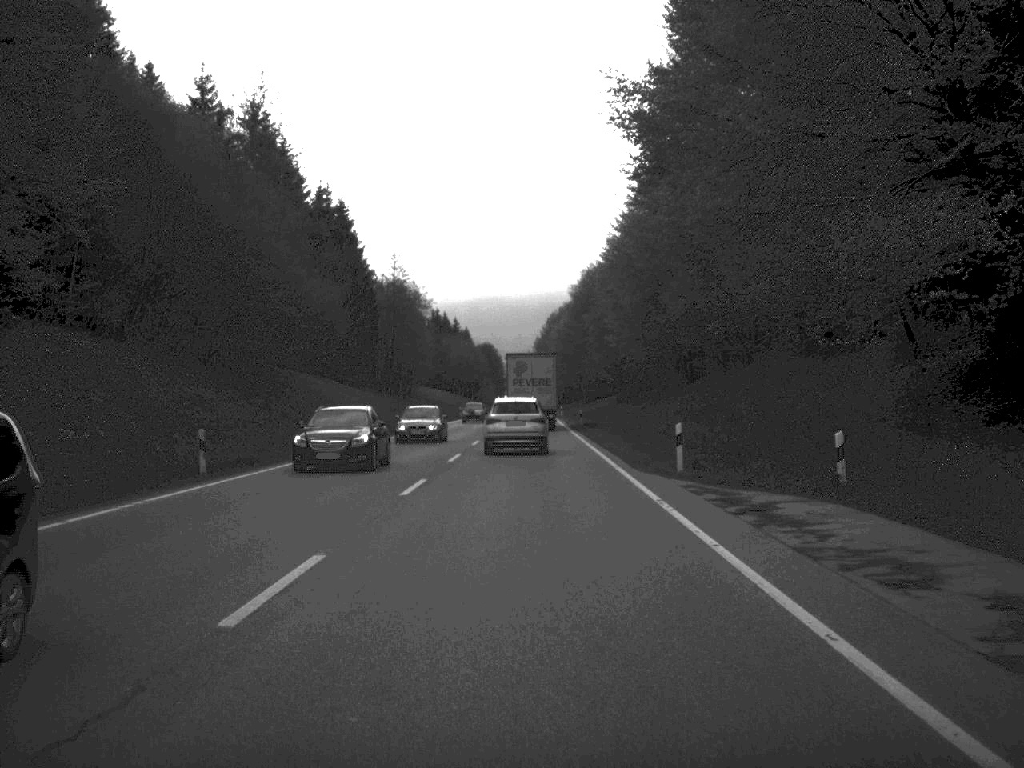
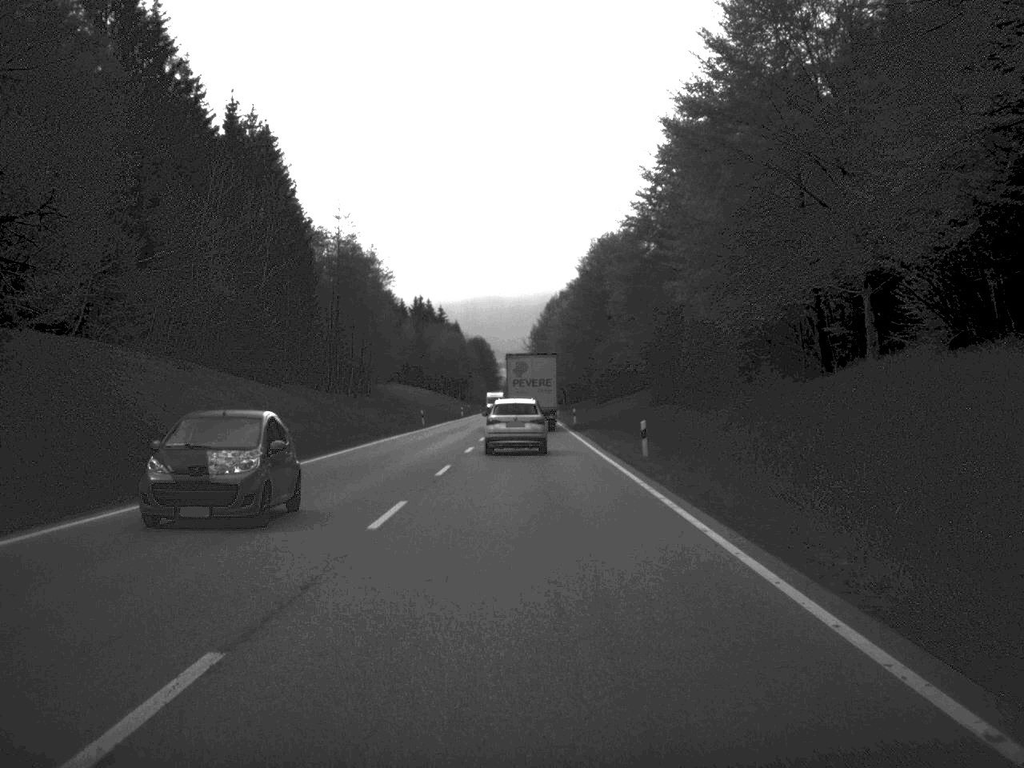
(0.0, +41.2) m; 0°
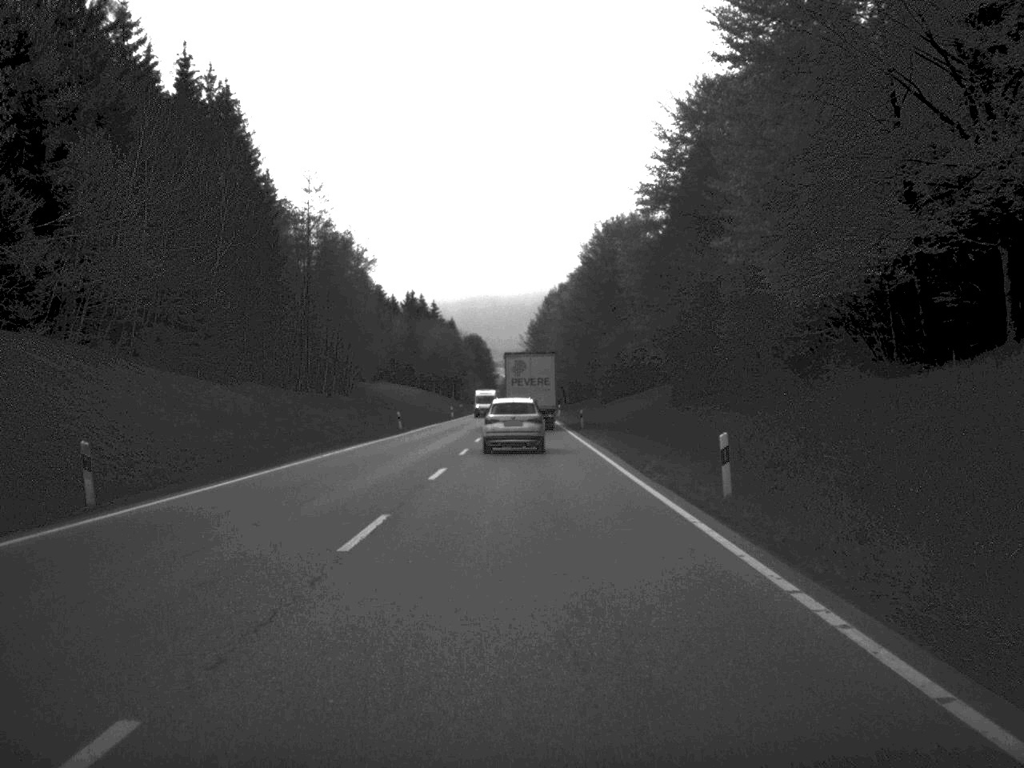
(0.0, +13.7) m; 0°
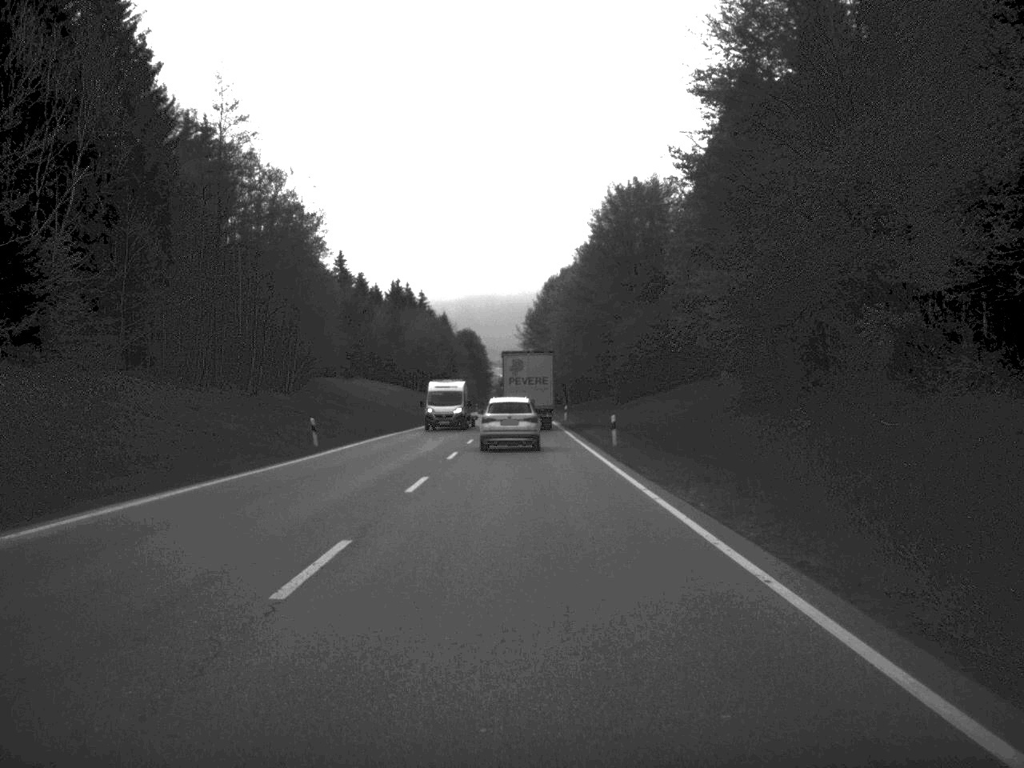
(0.0, +26.9) m; 0°
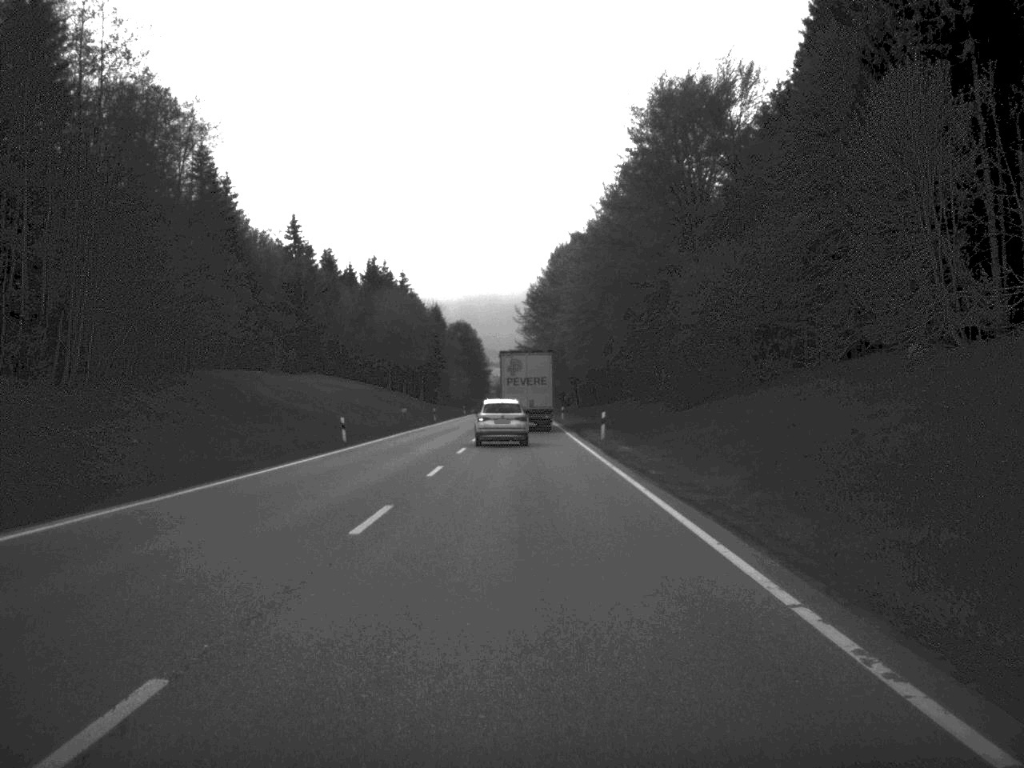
(-0.1, +42.3) m; 0°
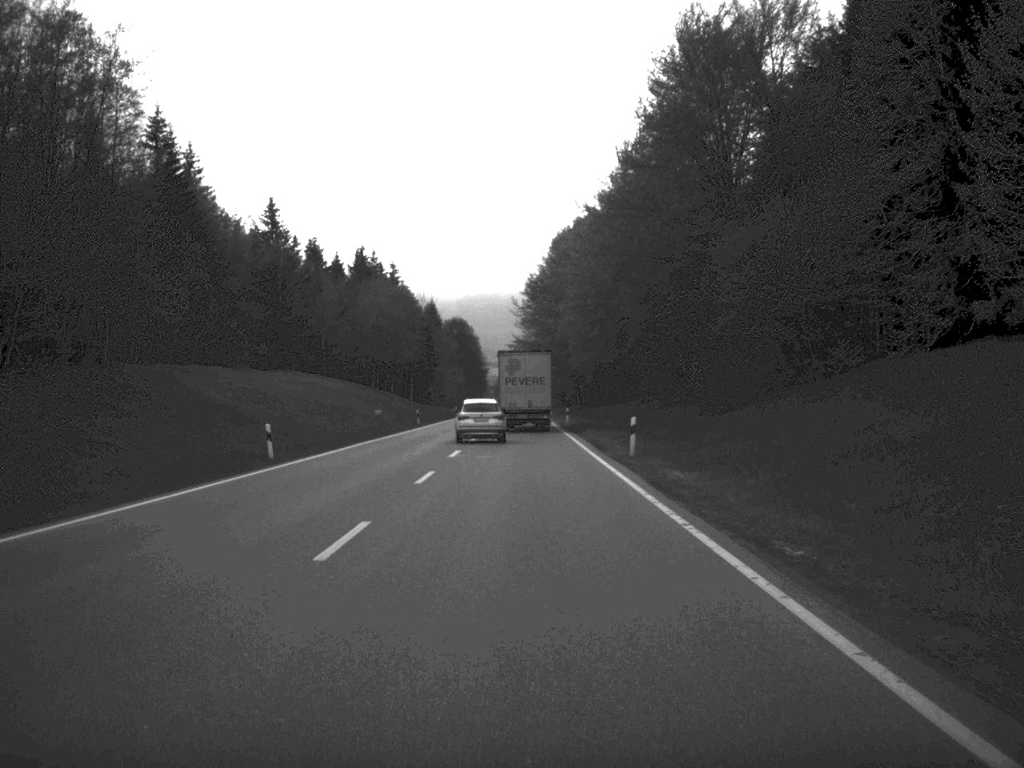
(0.0, +14.0) m; 0°
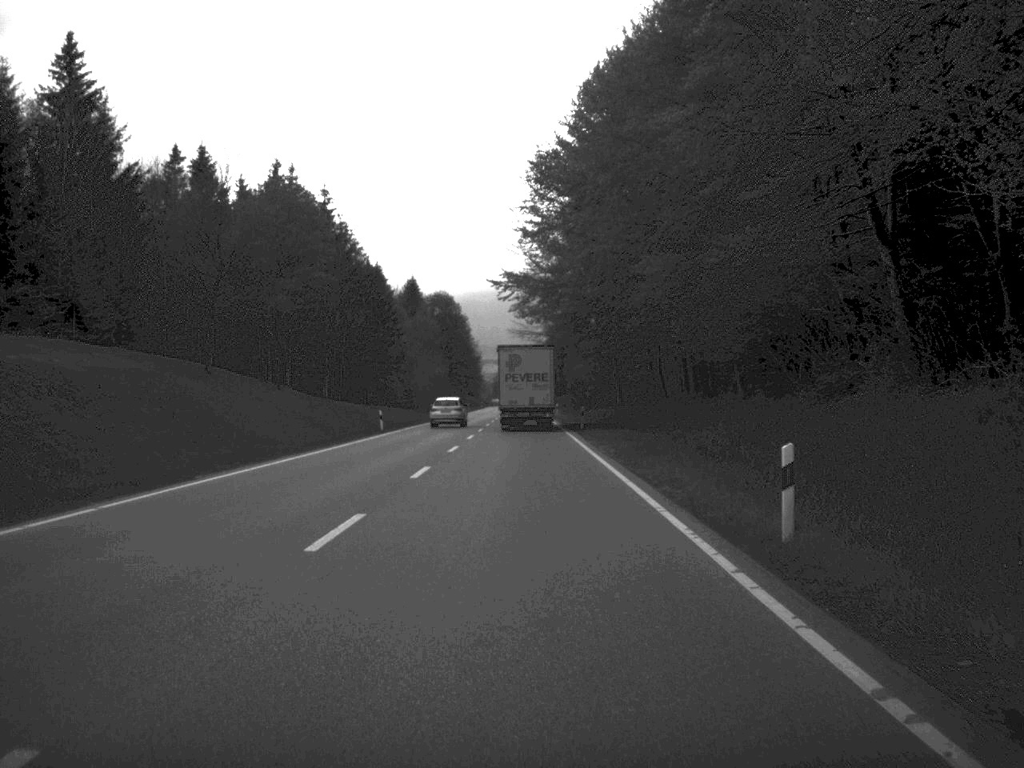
(-0.2, +70.3) m; 0°
